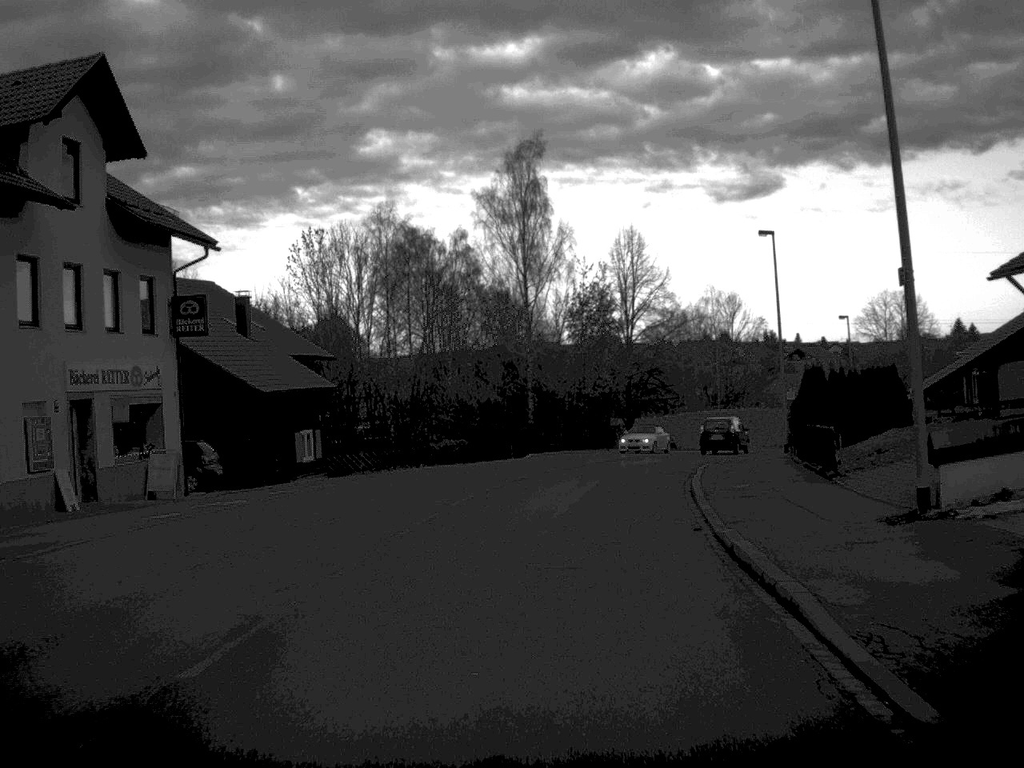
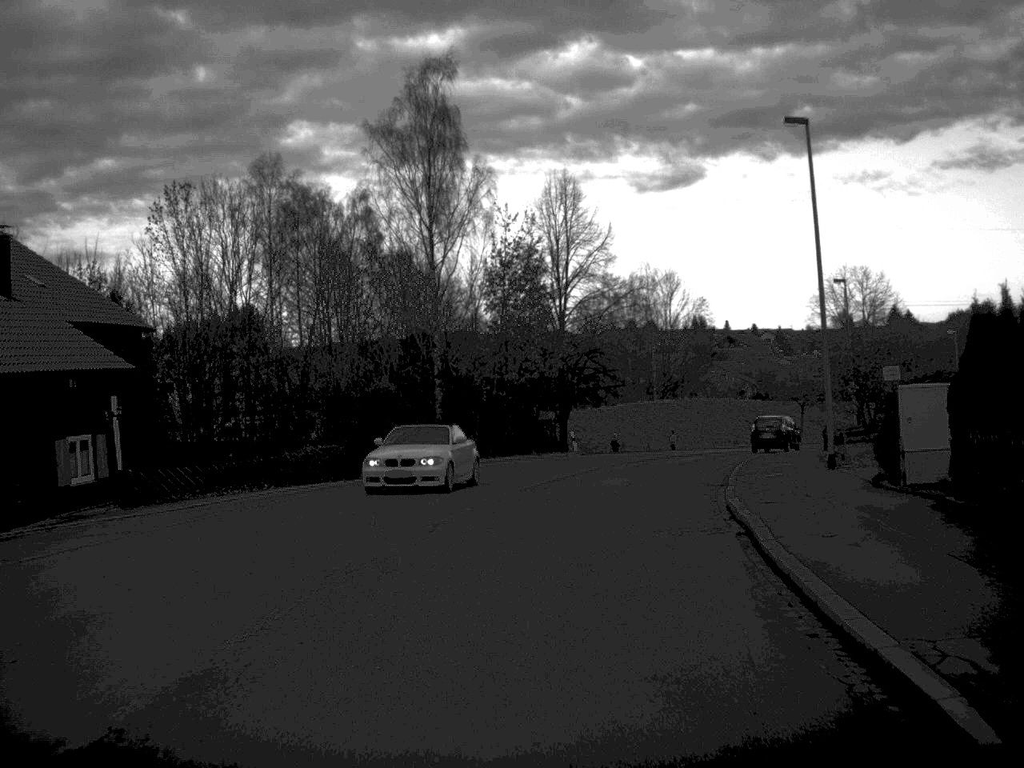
(+0.5, +16.7) m; +3°
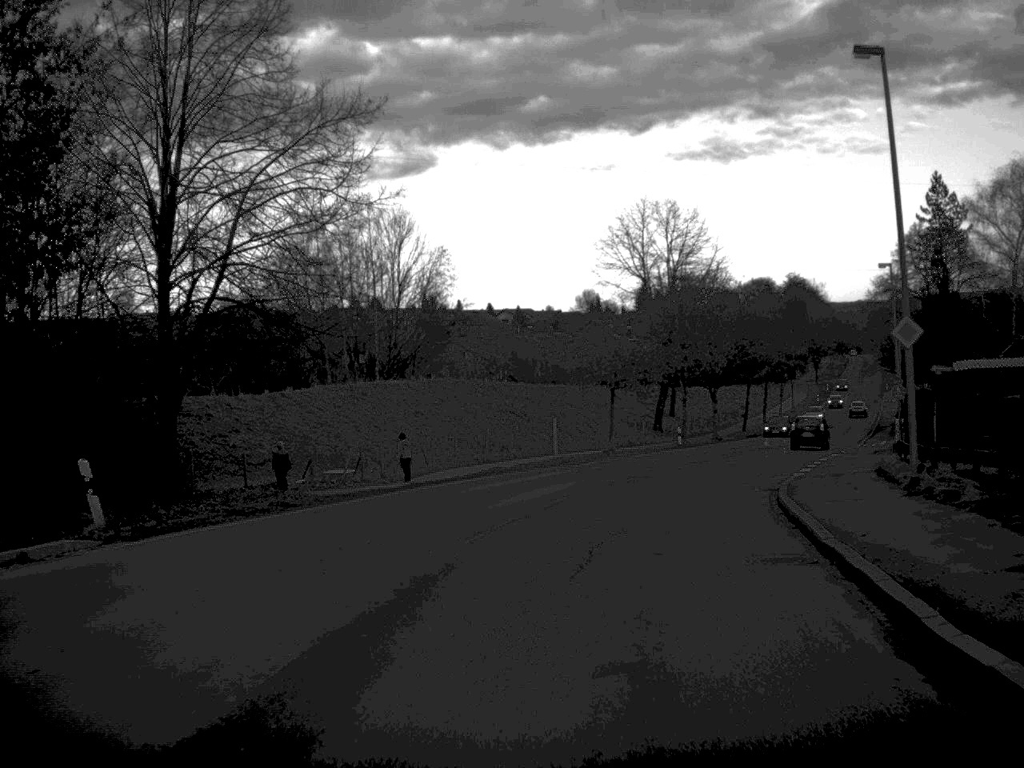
(+3.7, +37.5) m; +12°
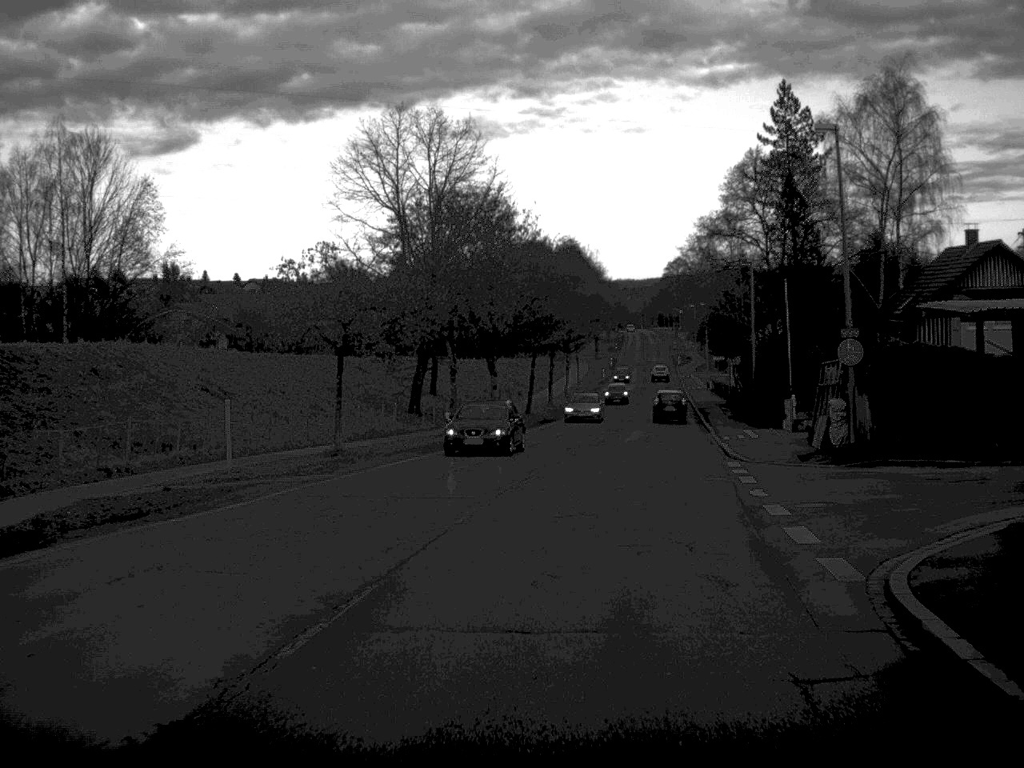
(+2.2, +23.7) m; +11°
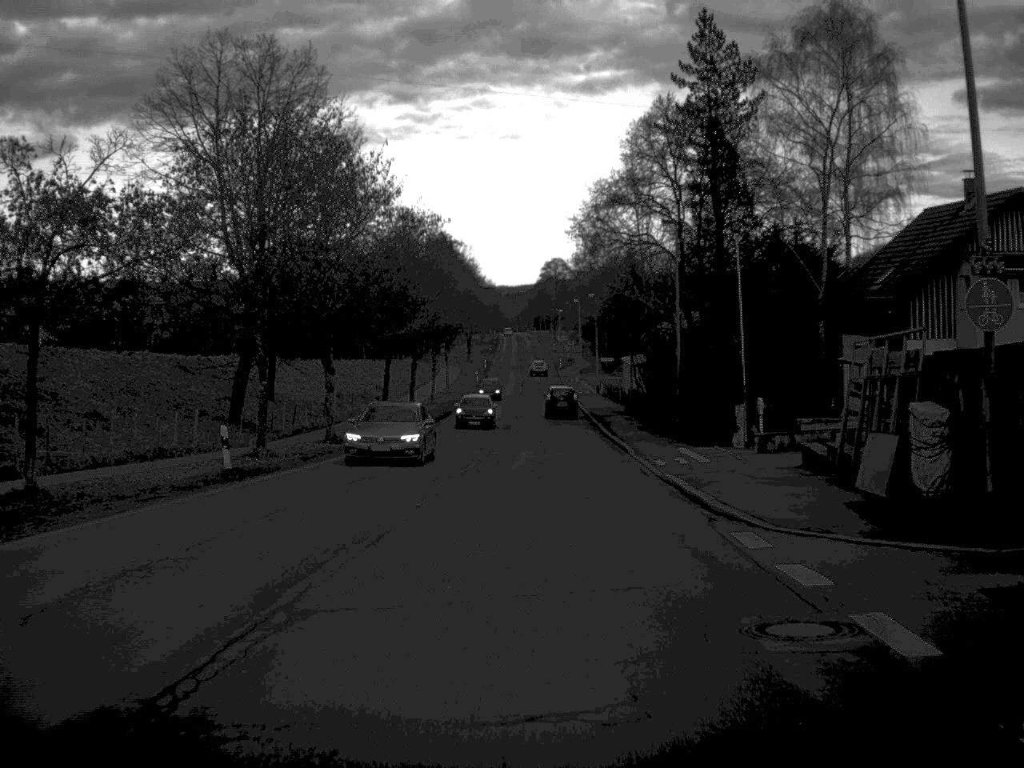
(+0.8, +15.7) m; +5°
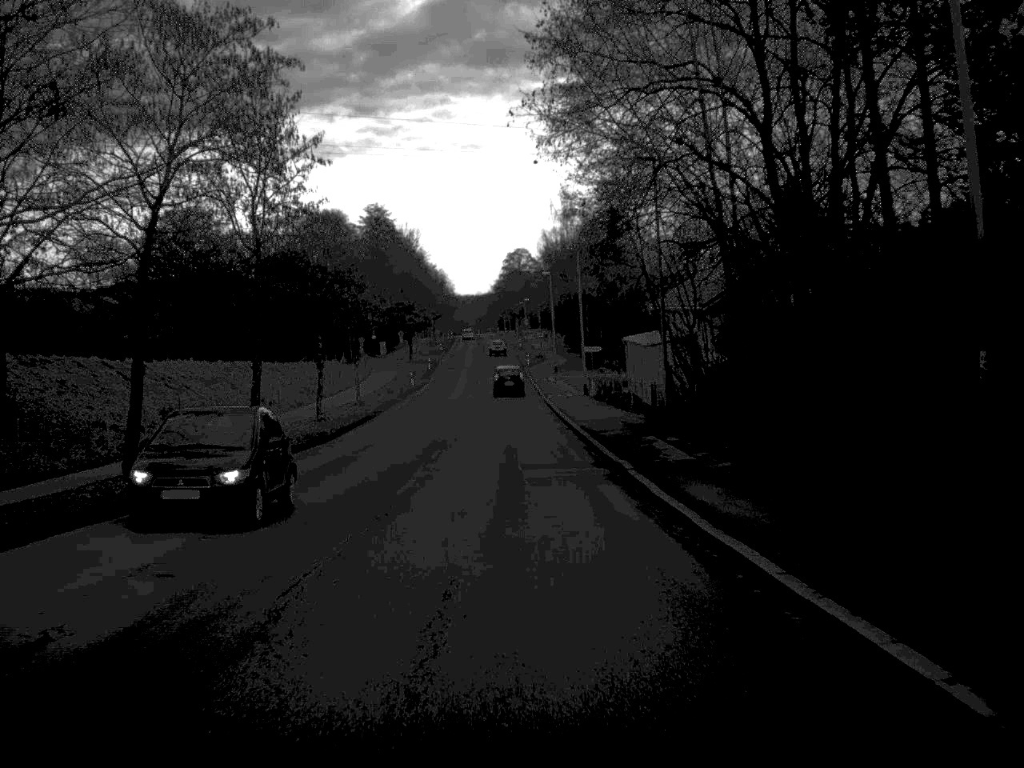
(+0.7, +34.2) m; +1°
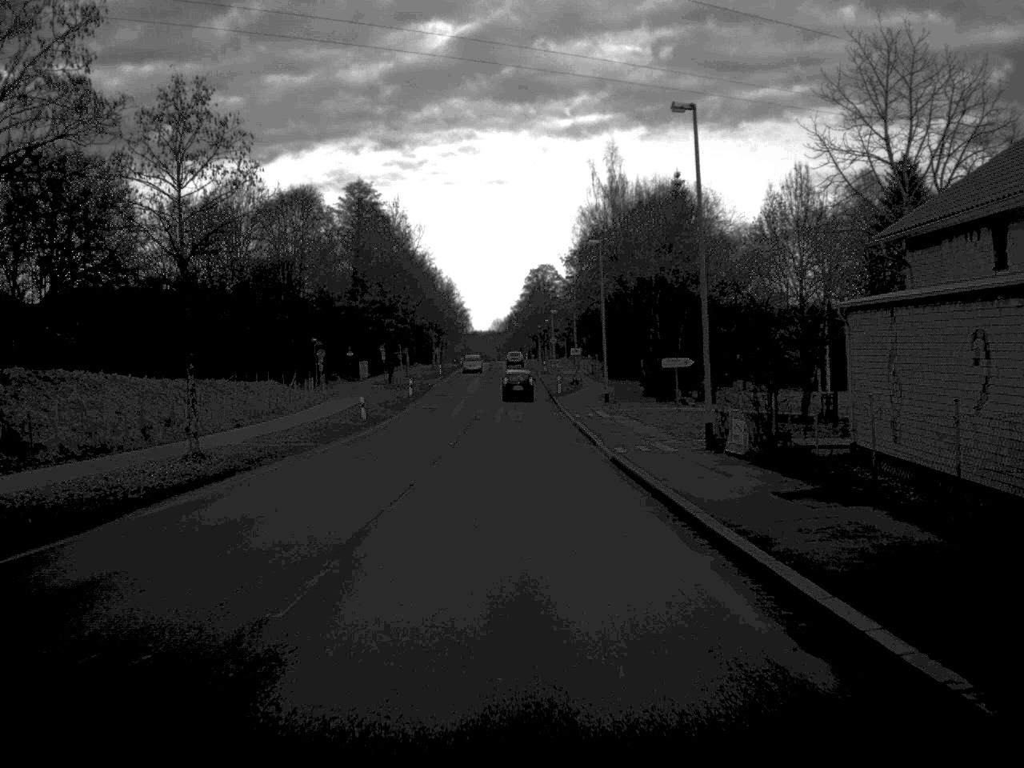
(-0.6, +37.1) m; -1°
